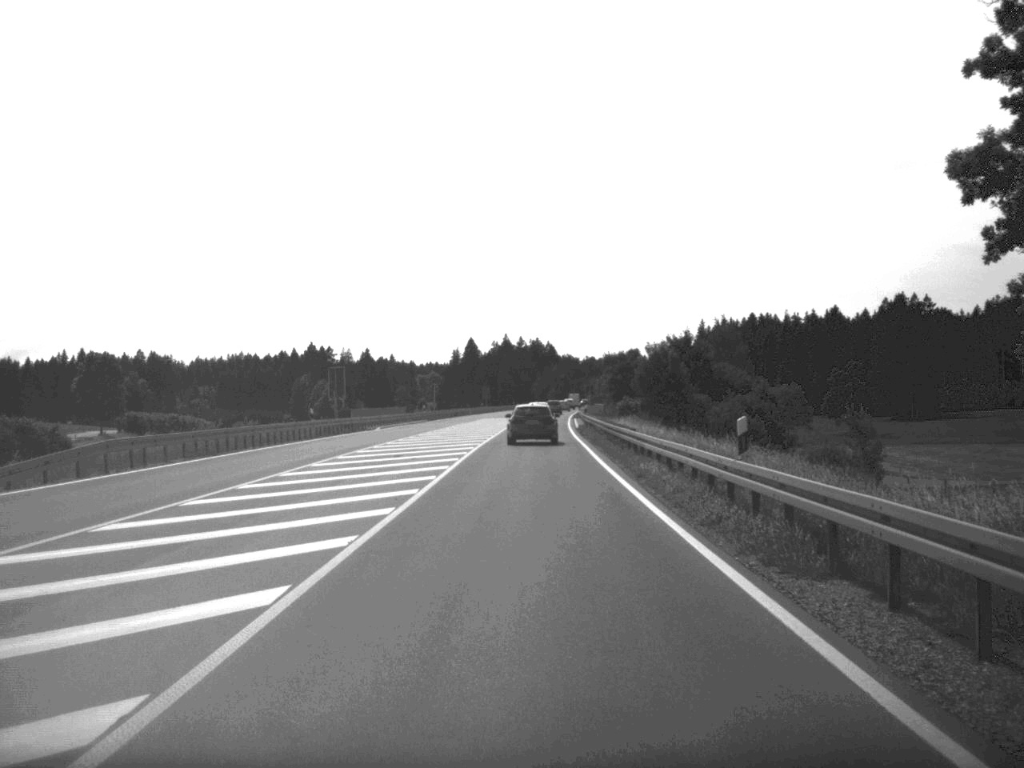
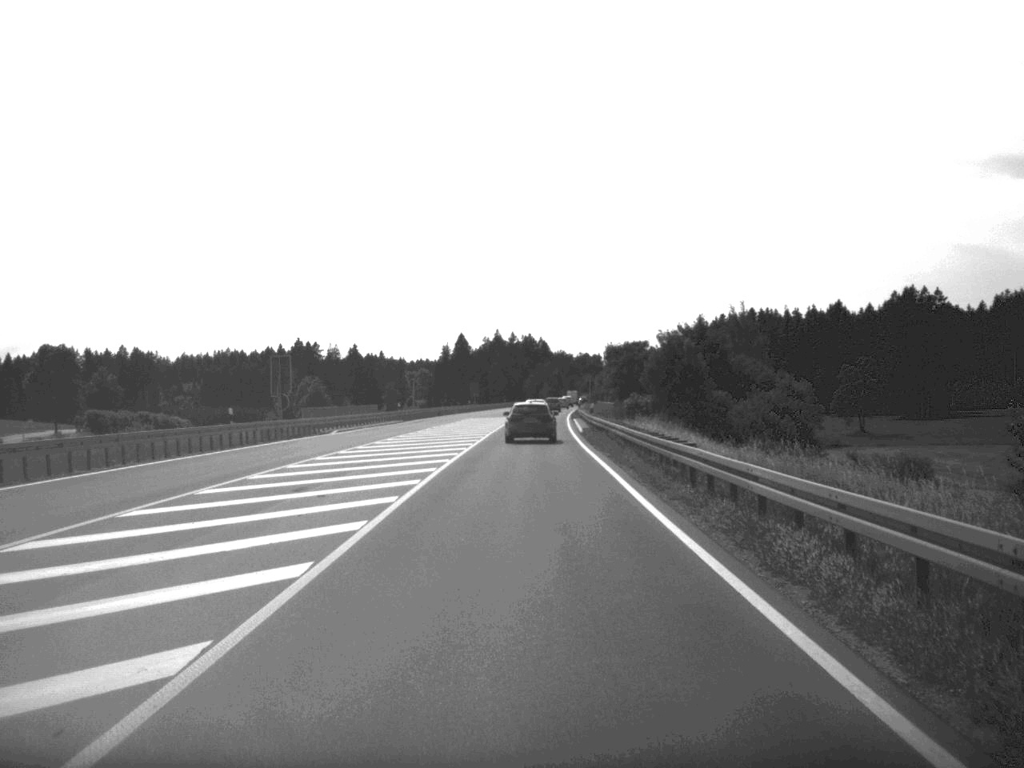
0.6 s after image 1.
(0.0, +14.7) m; 0°
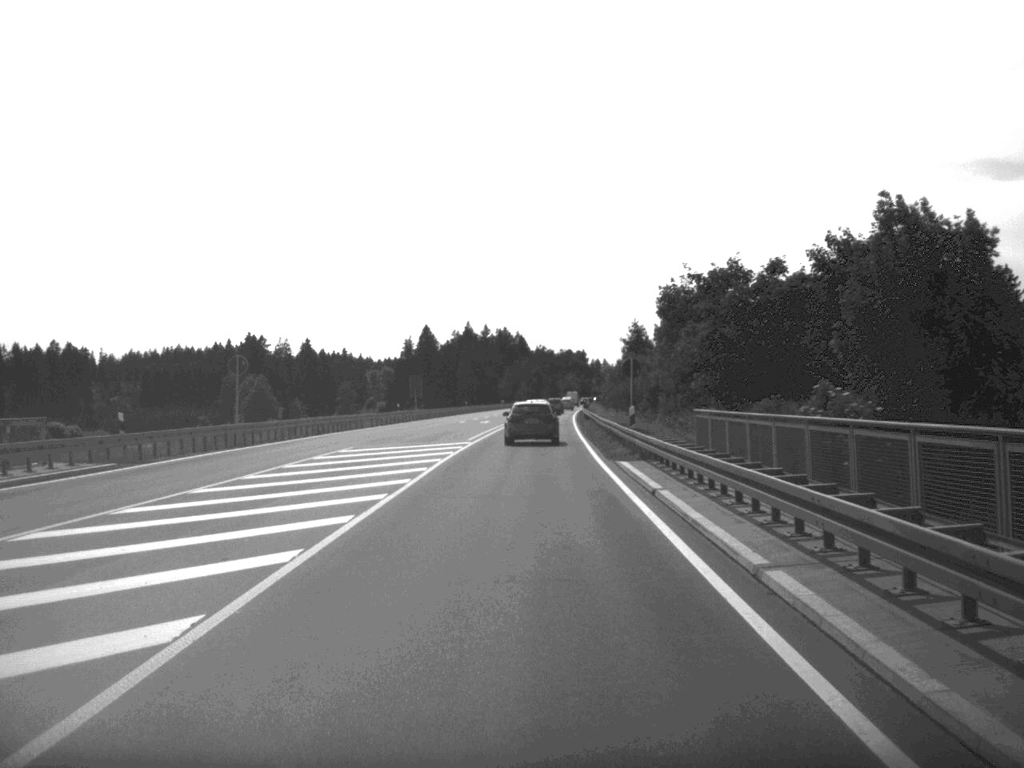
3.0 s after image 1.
(+0.5, +59.6) m; +1°
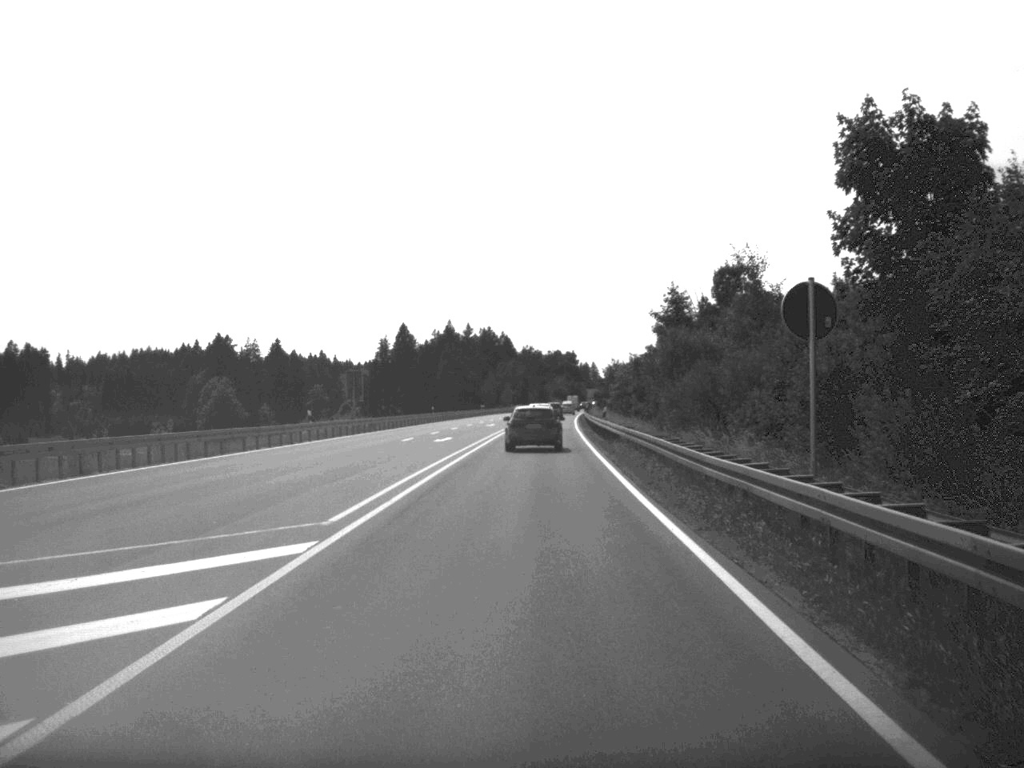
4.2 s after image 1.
(+0.2, +31.4) m; +1°
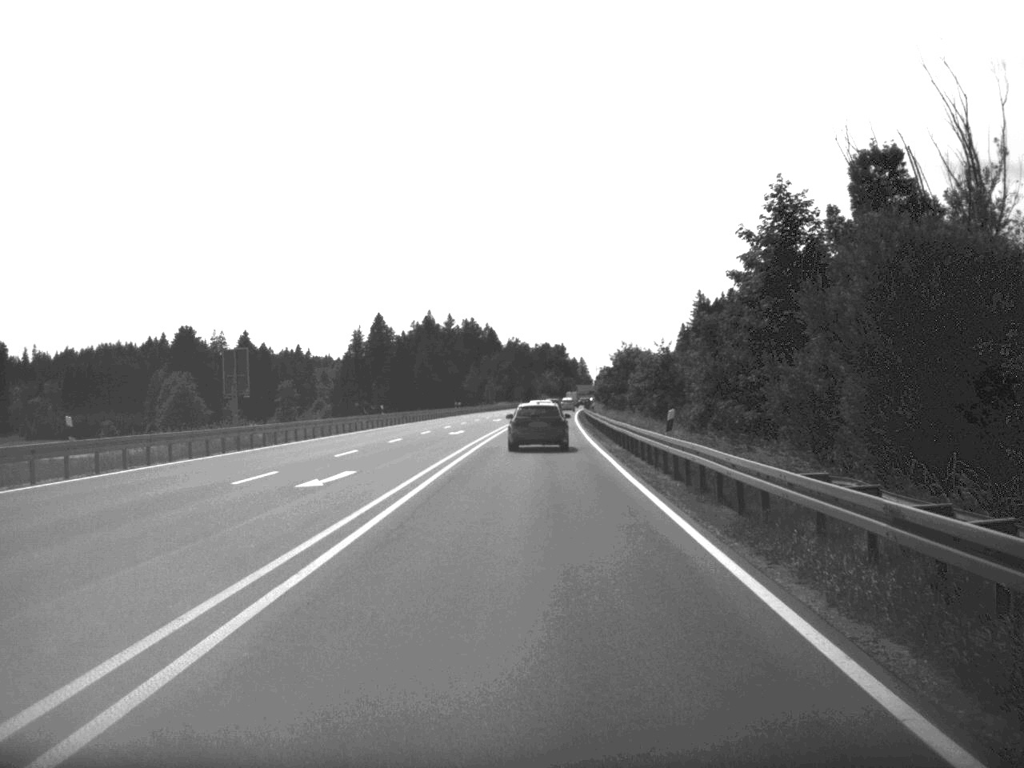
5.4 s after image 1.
(+0.1, +28.9) m; +1°
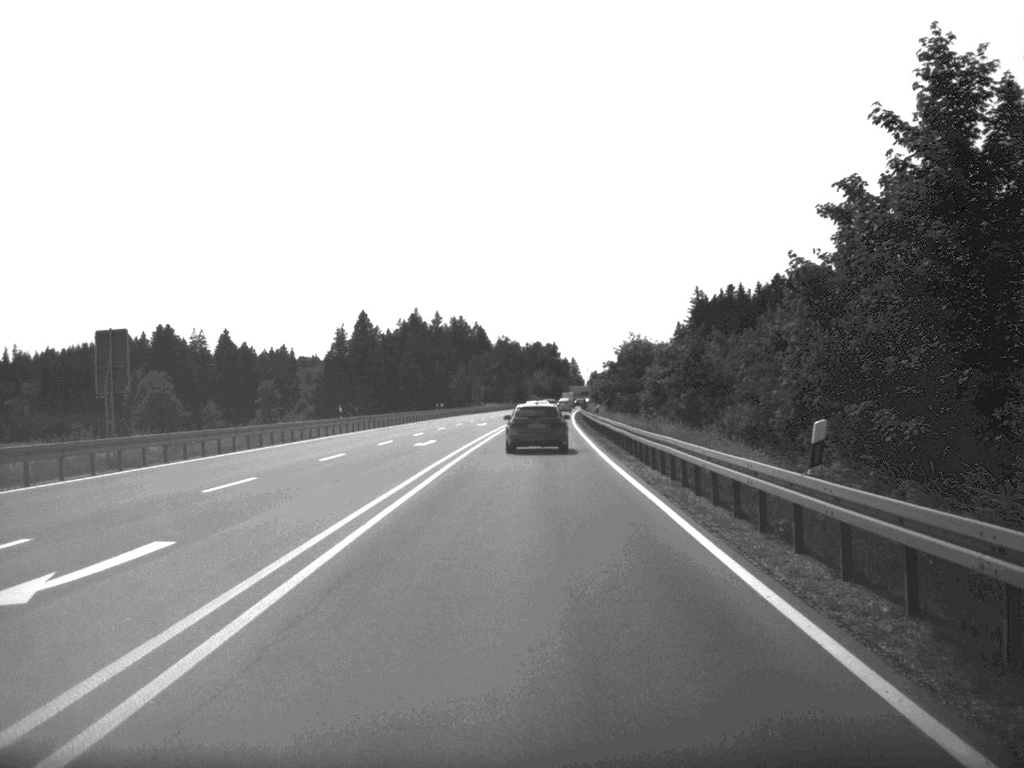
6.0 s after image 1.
(0.0, +14.0) m; 0°
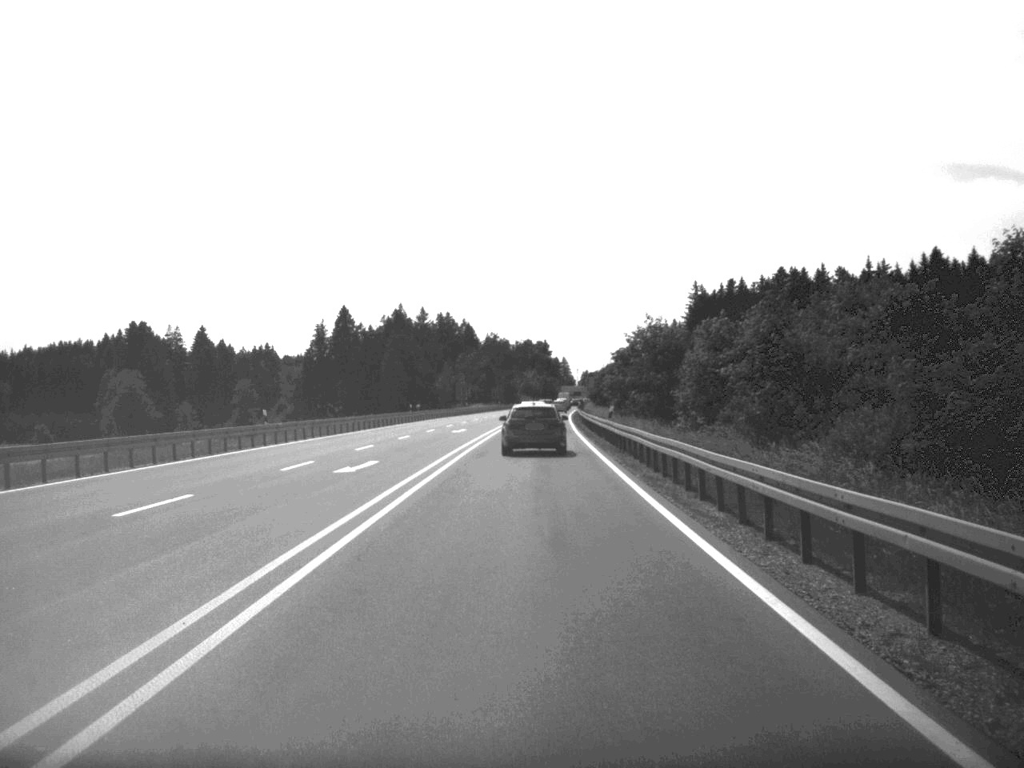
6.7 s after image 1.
(+0.1, +16.5) m; 0°
